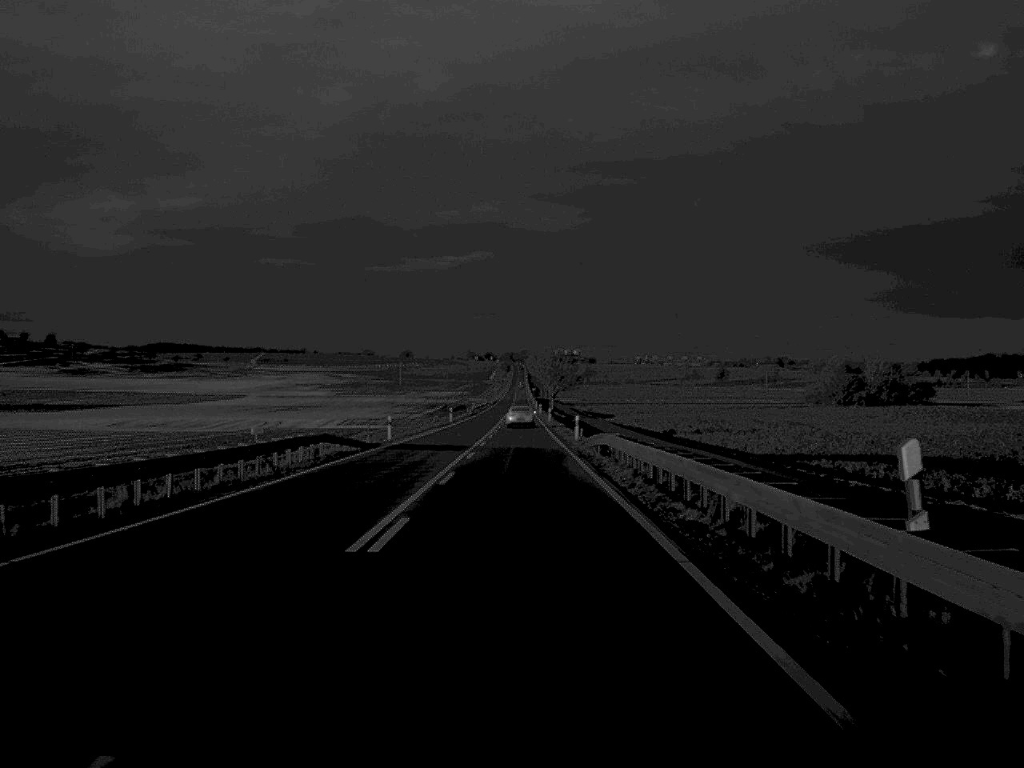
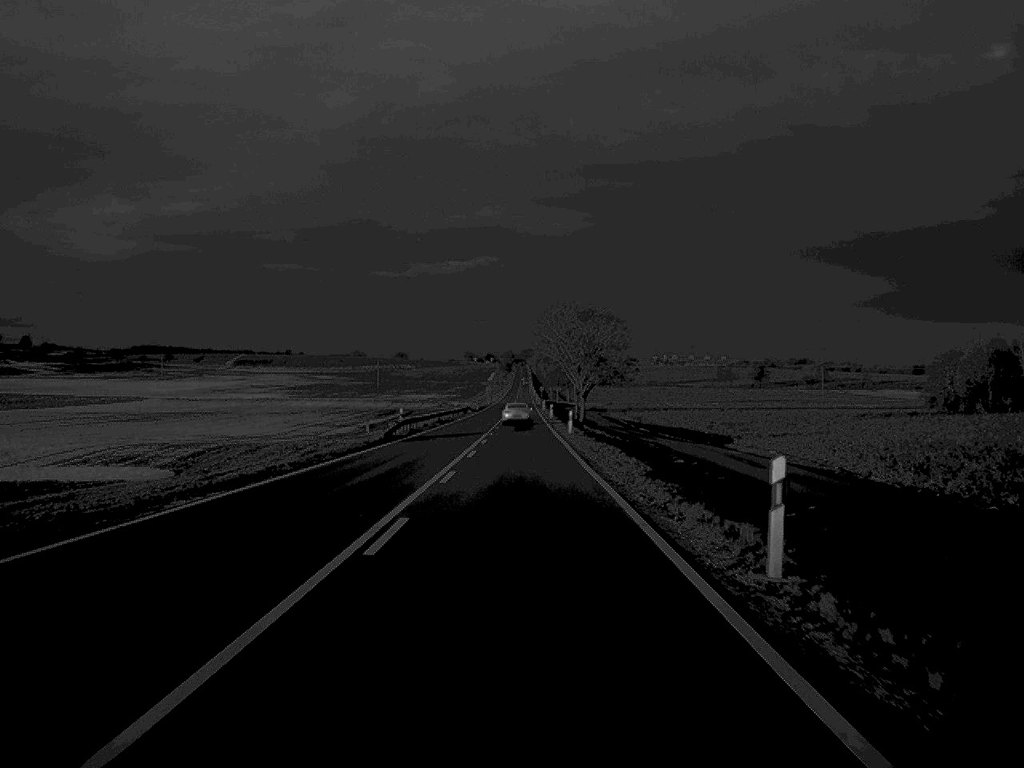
(-0.2, +96.0) m; 0°
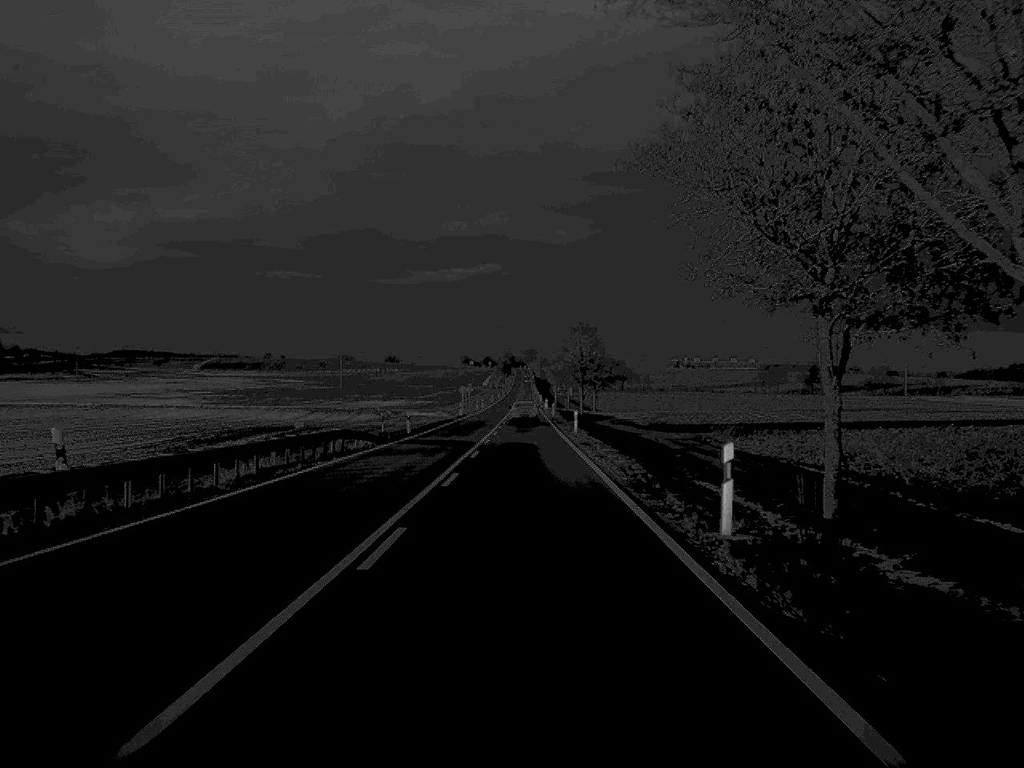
(-0.1, +97.1) m; 0°
